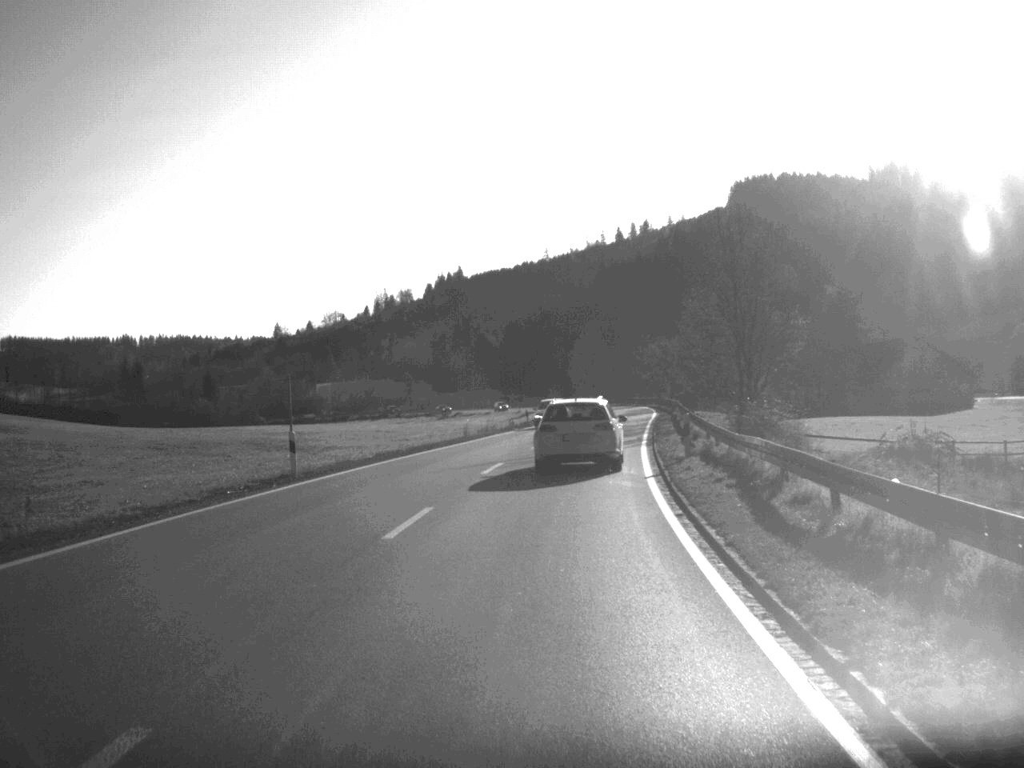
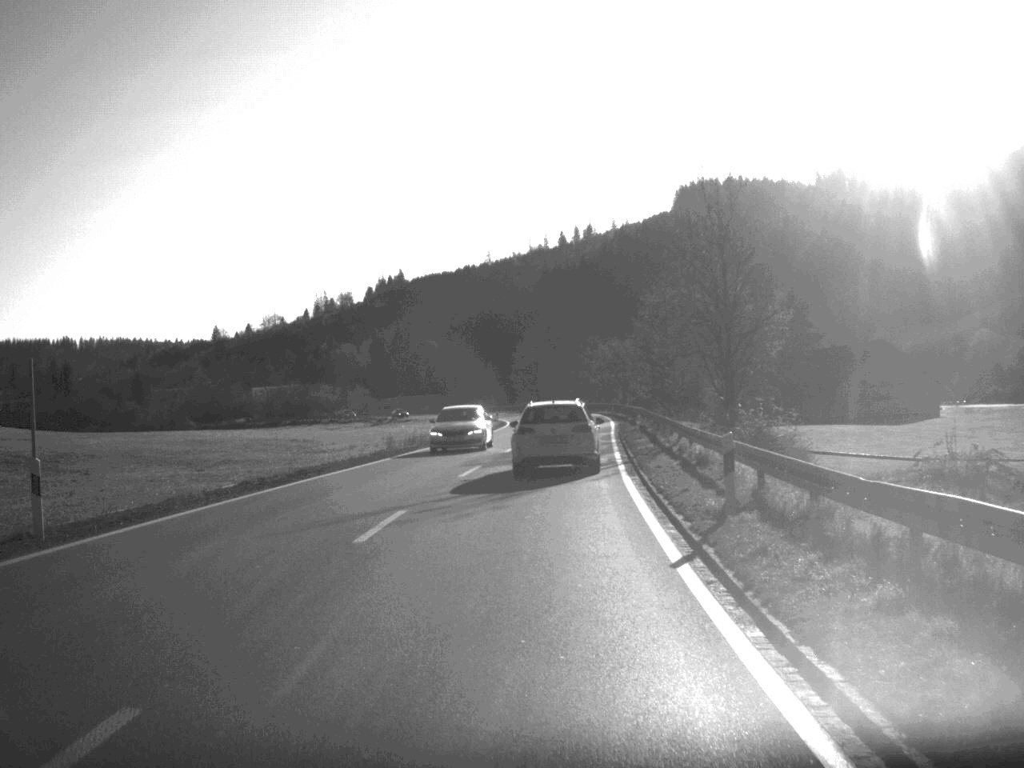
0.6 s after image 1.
(+0.3, +11.9) m; +3°
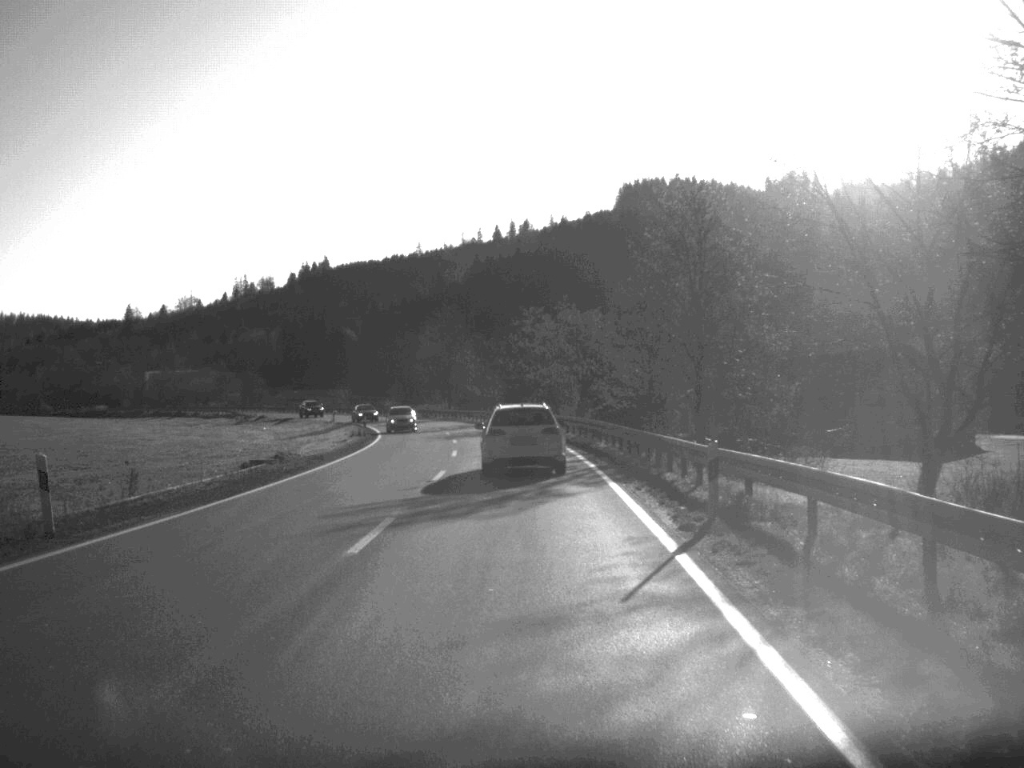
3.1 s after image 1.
(+1.7, +48.4) m; +3°
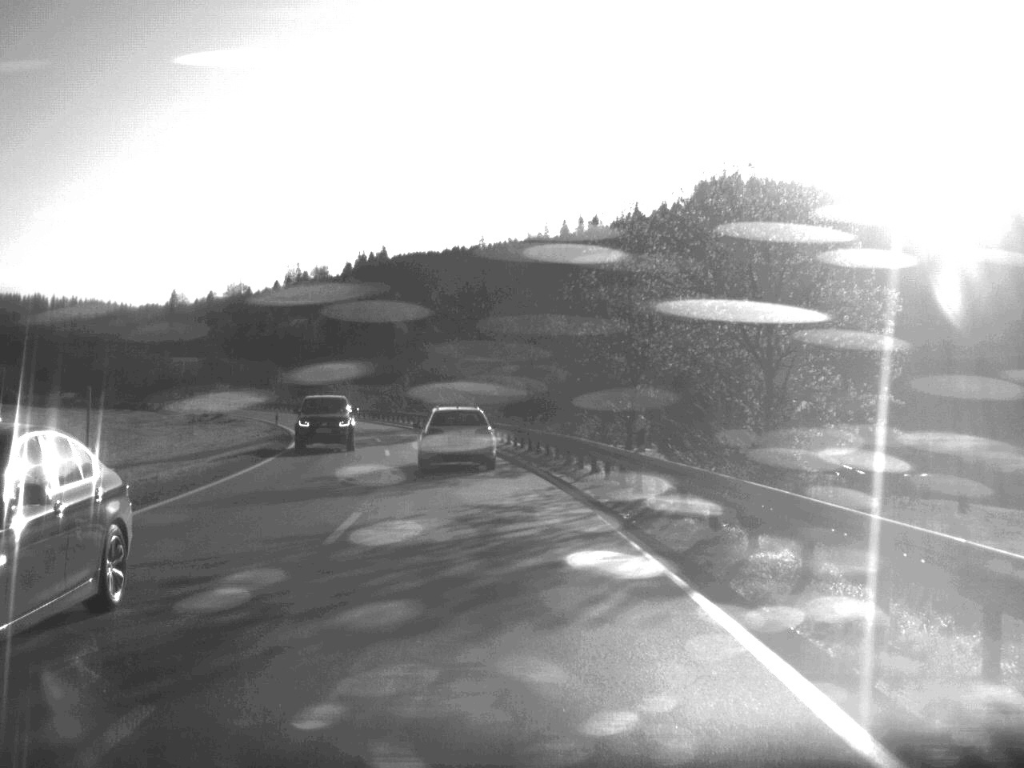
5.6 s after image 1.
(-0.7, +46.3) m; -3°
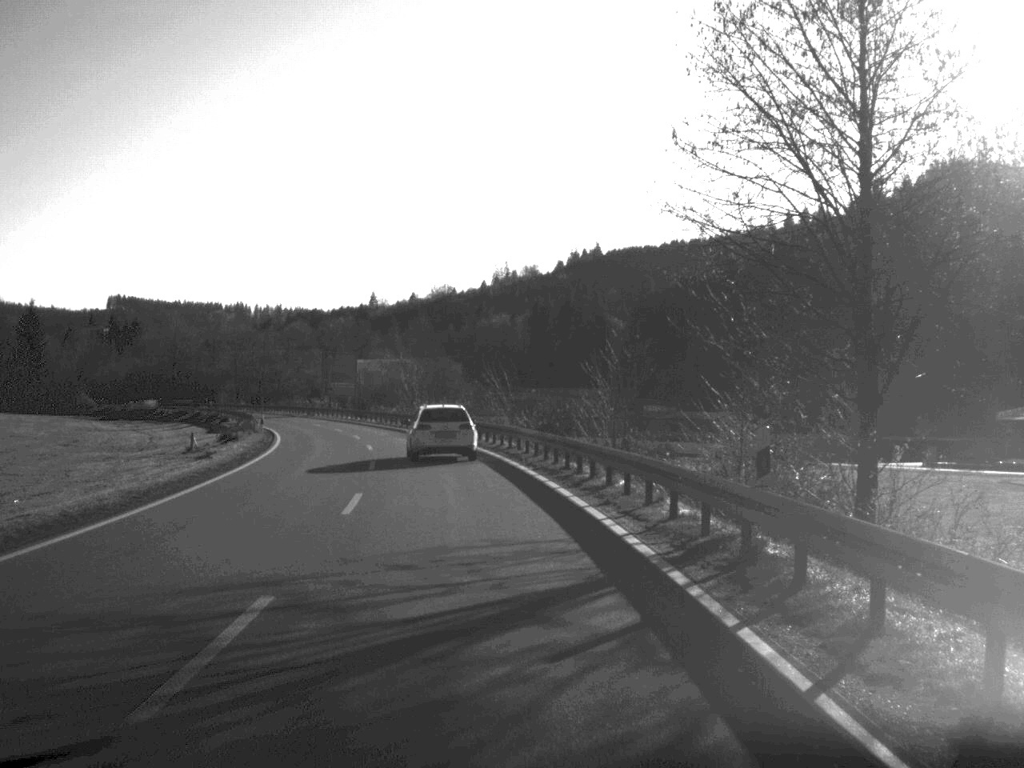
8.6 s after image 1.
(-4.6, +55.8) m; -10°
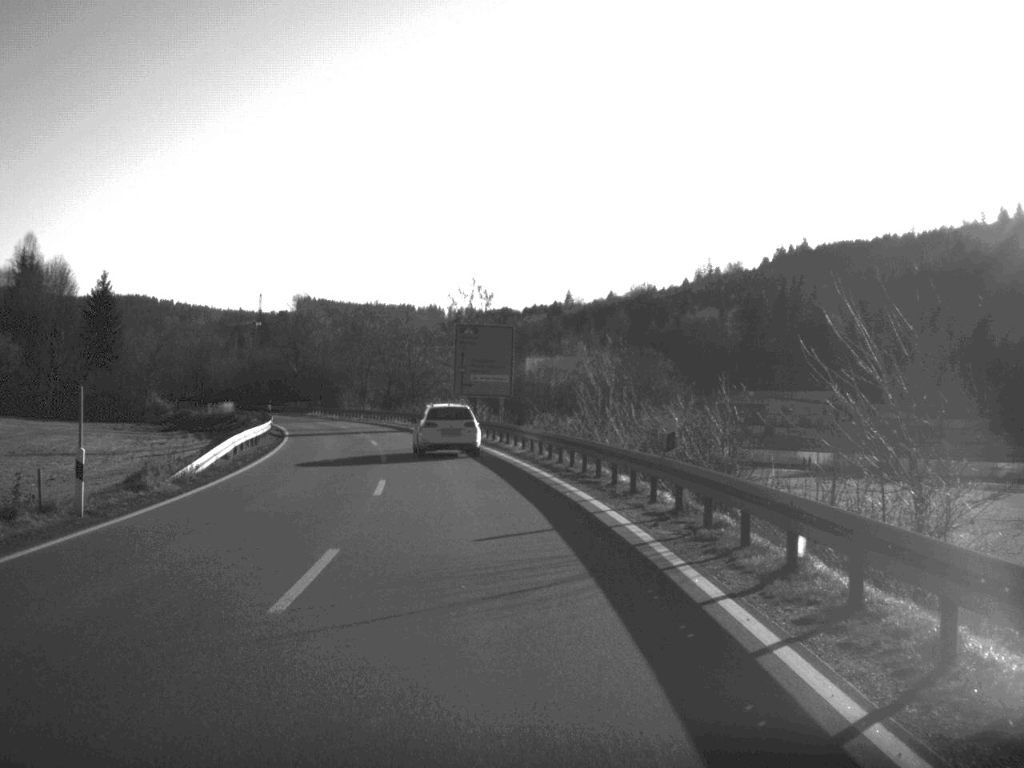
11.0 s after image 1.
(-3.5, +44.4) m; -9°
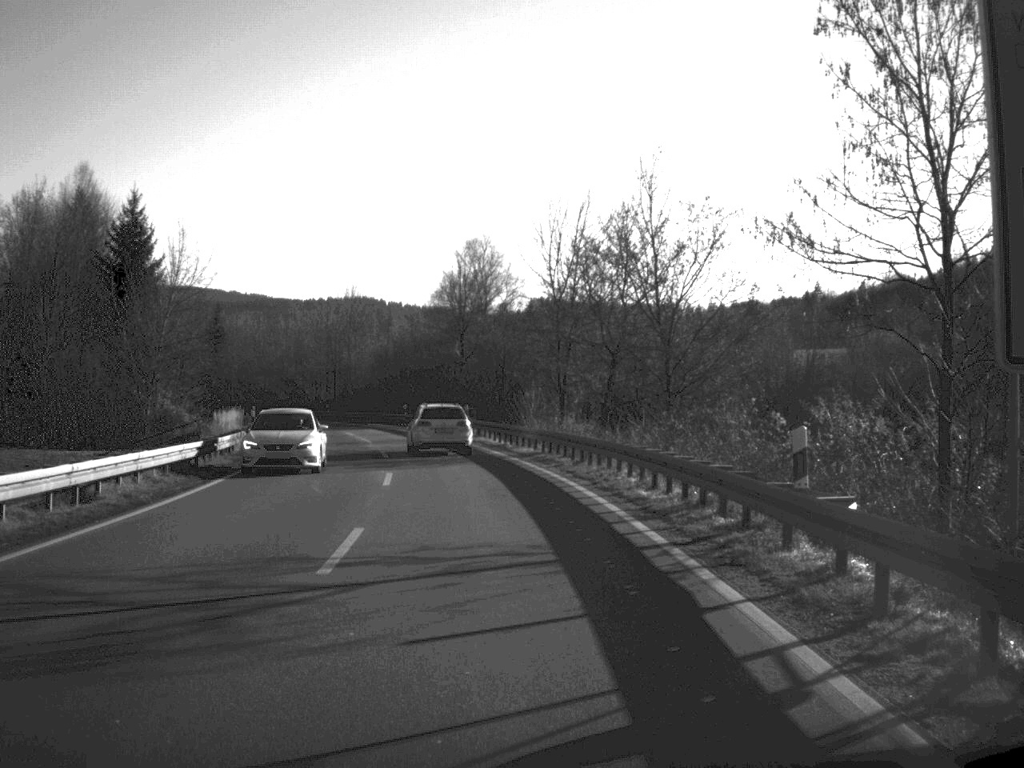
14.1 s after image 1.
(-5.4, +57.4) m; -11°
